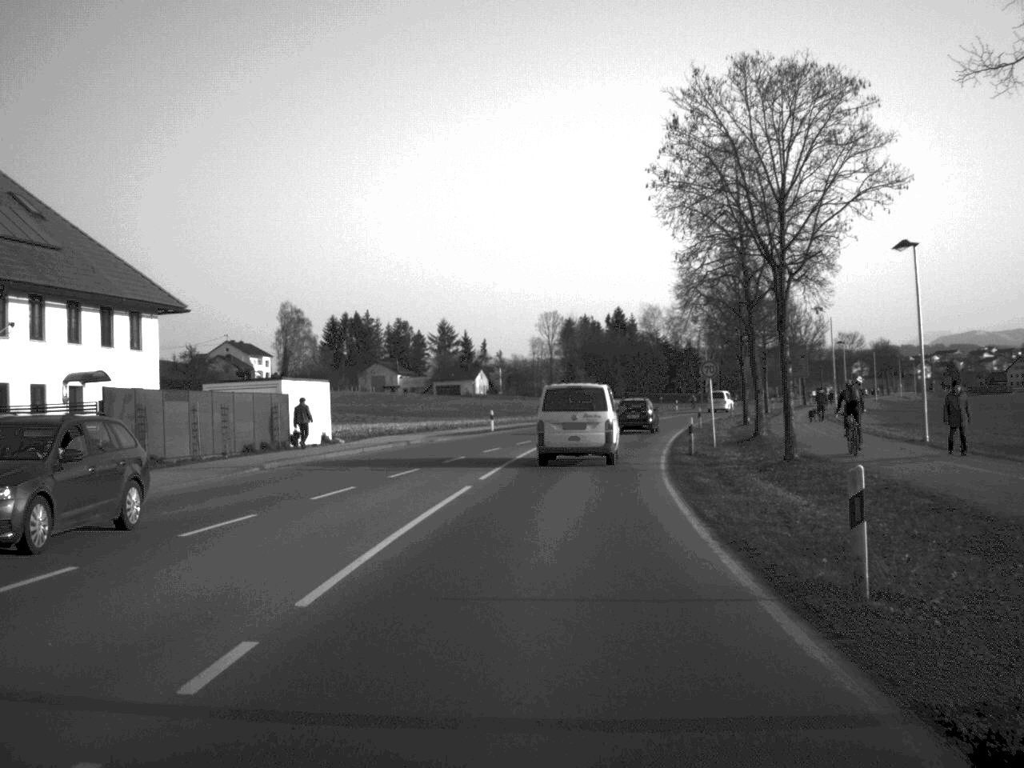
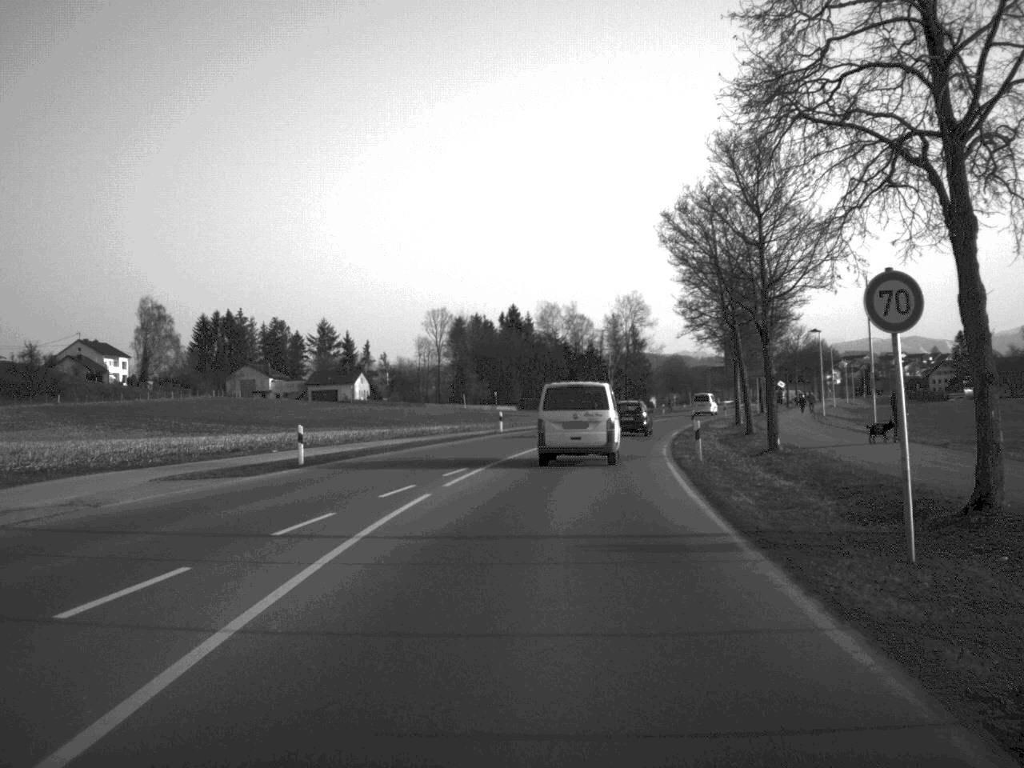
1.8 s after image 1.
(+1.2, +29.4) m; +5°
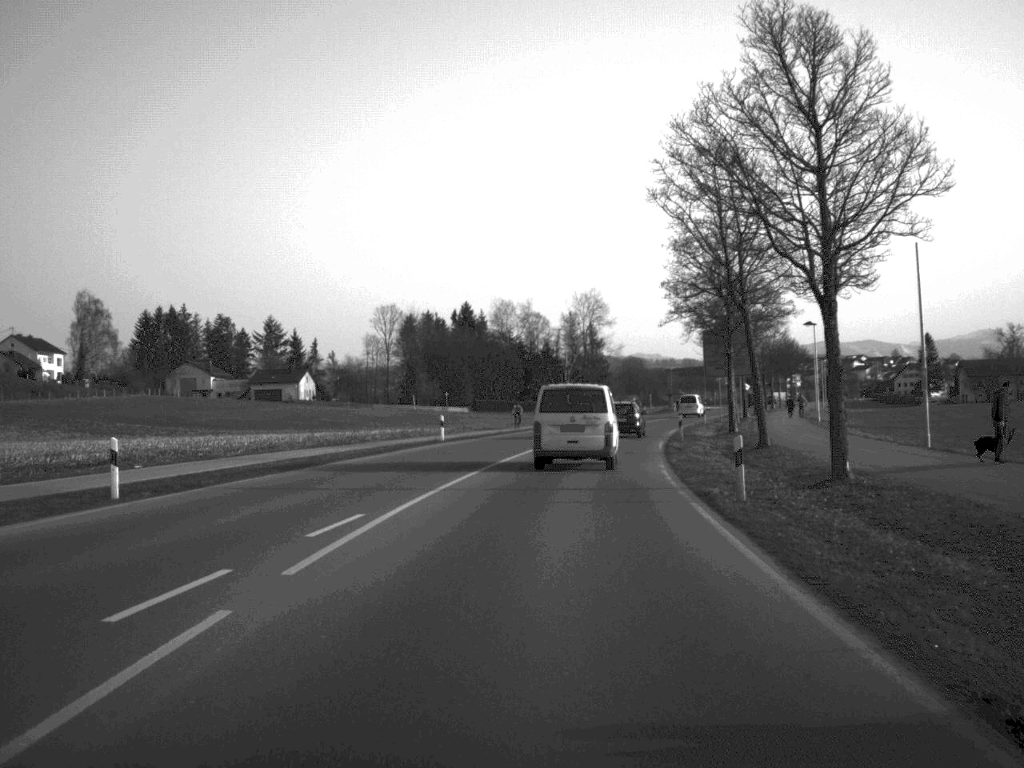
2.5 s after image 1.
(+0.2, +11.9) m; +2°
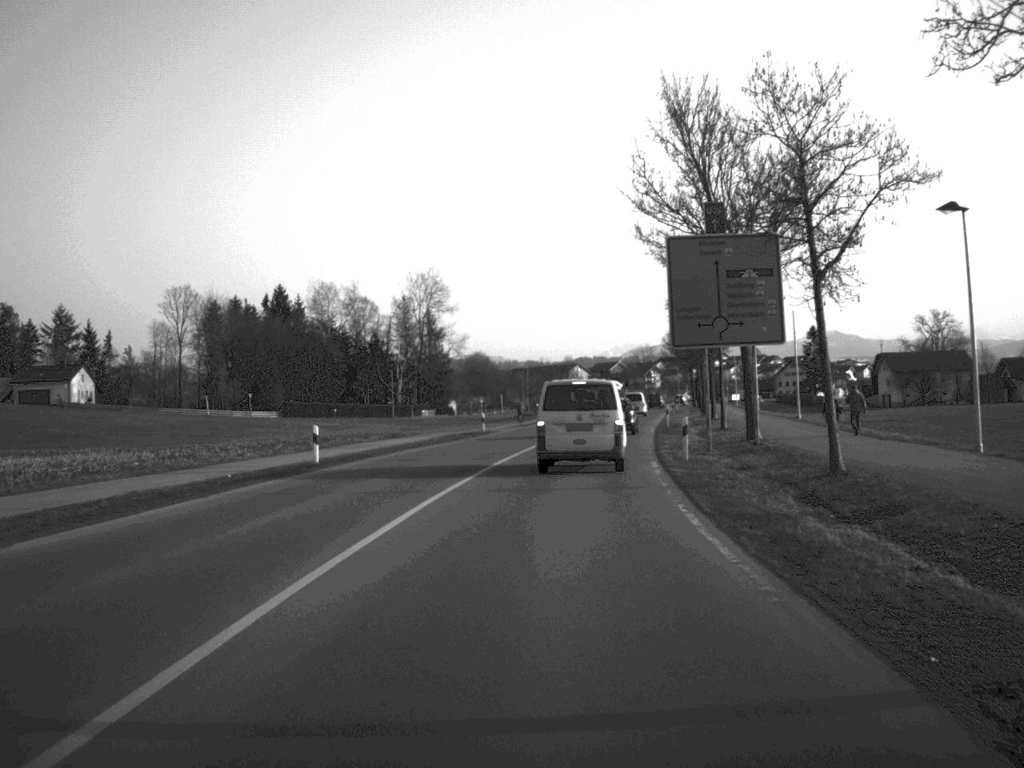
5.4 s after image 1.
(+3.1, +48.1) m; +7°
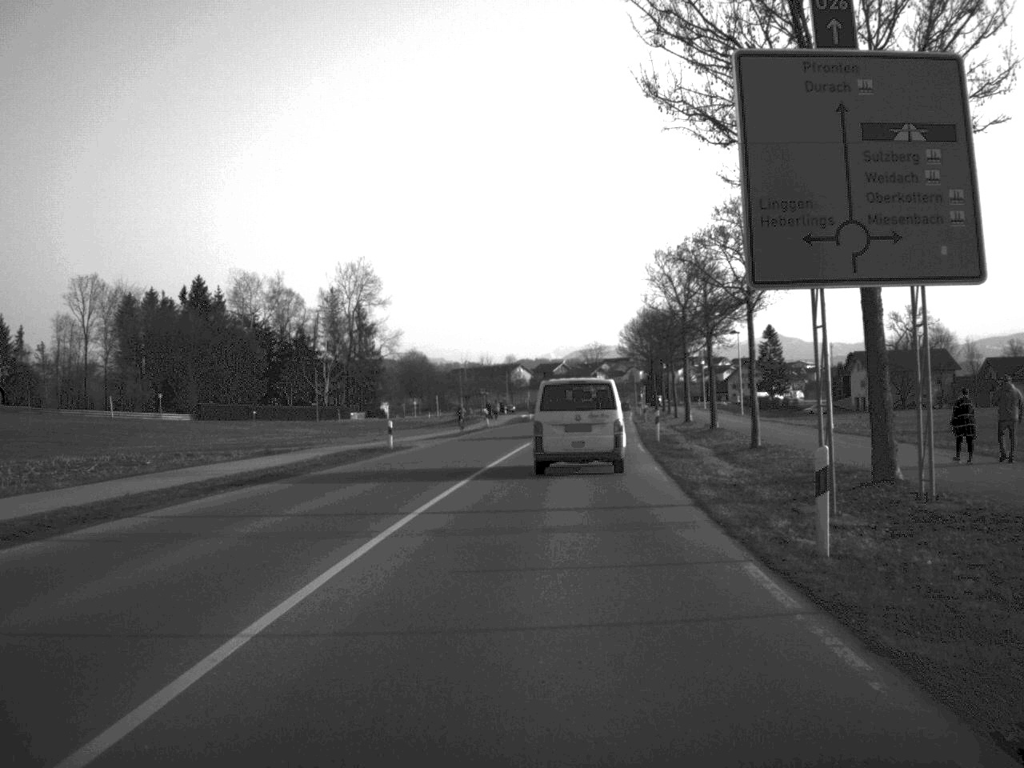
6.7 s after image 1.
(+0.4, +19.4) m; +3°
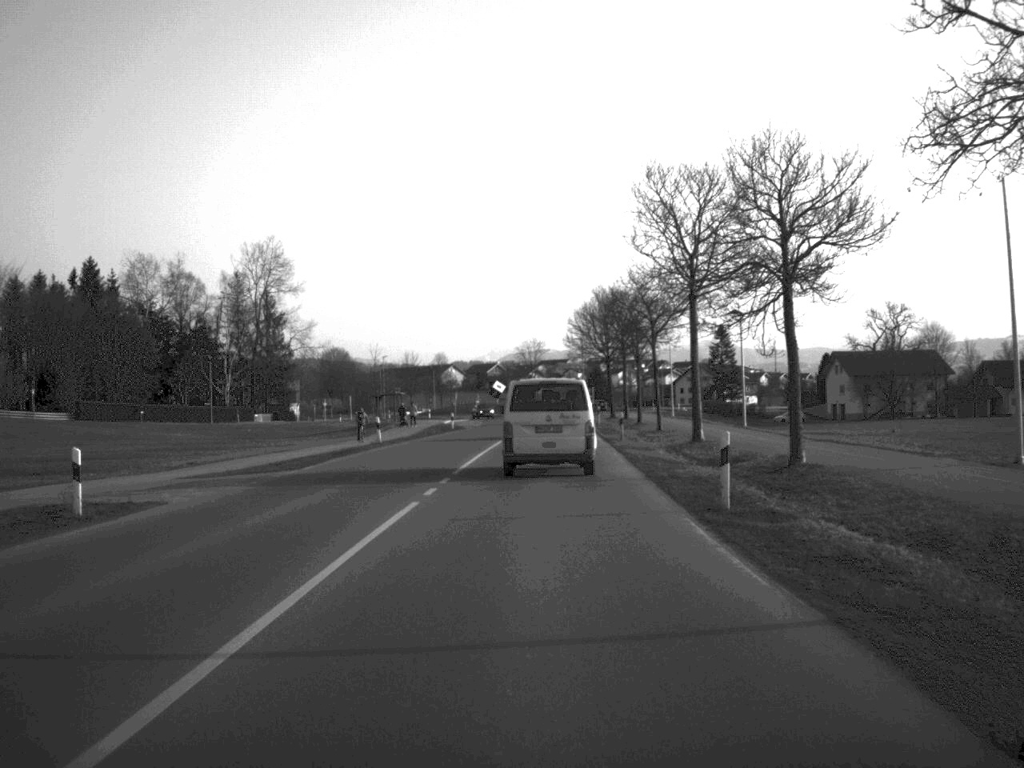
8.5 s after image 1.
(+0.7, +25.6) m; +3°
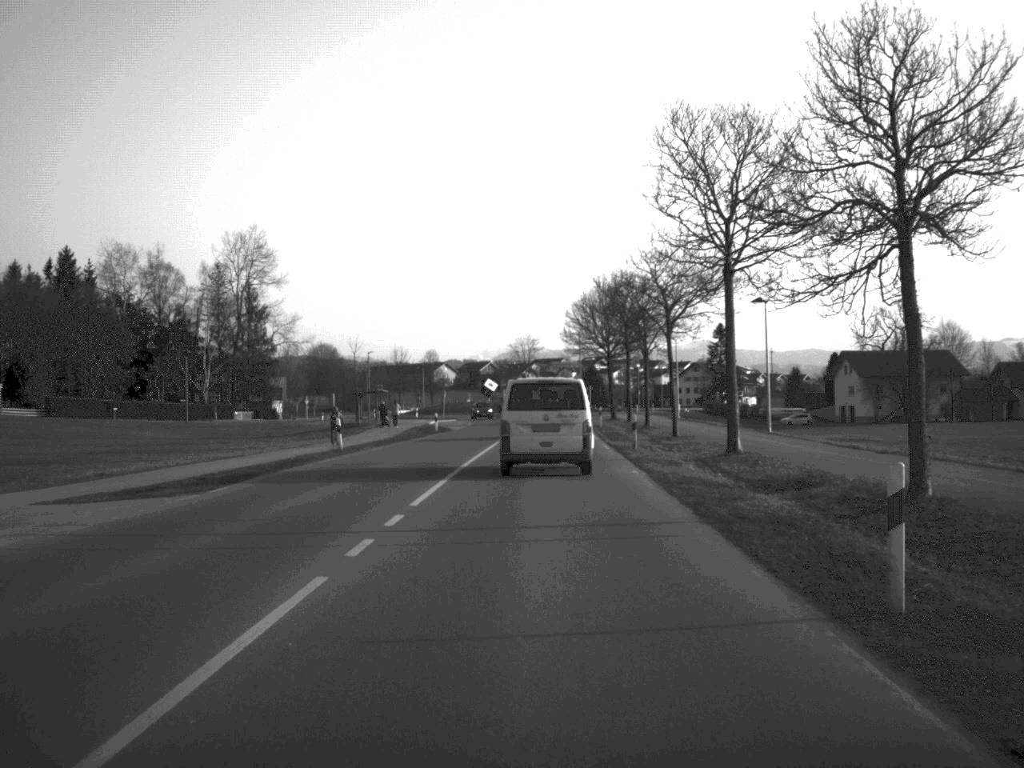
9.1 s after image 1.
(0.0, +8.5) m; 0°
